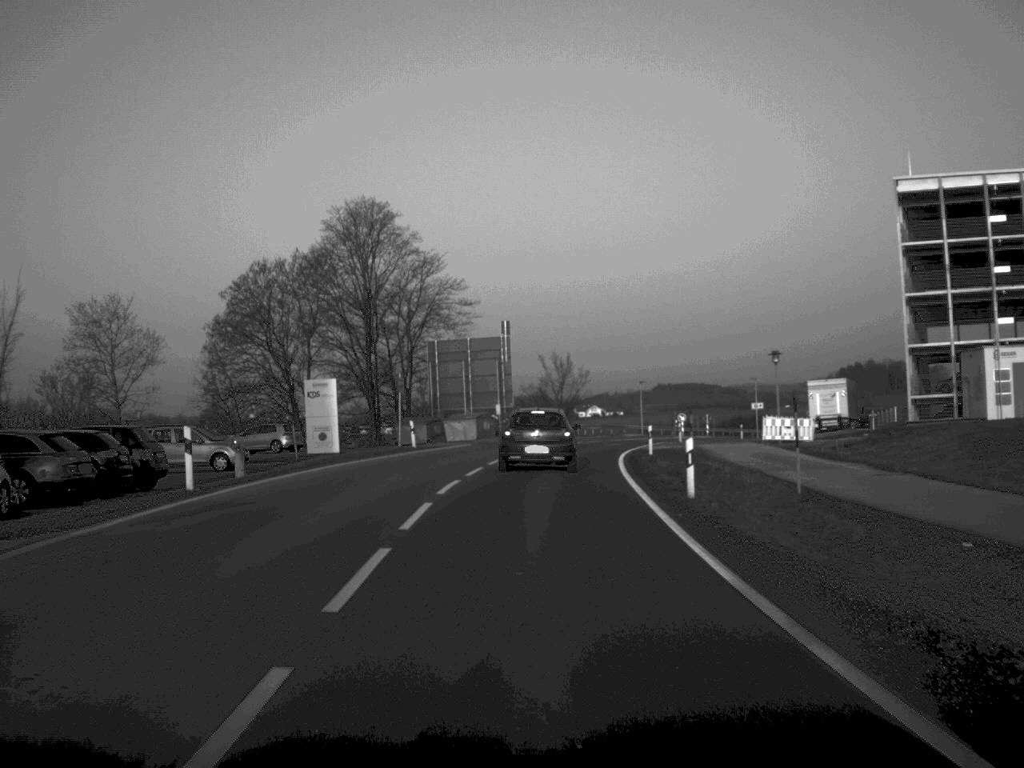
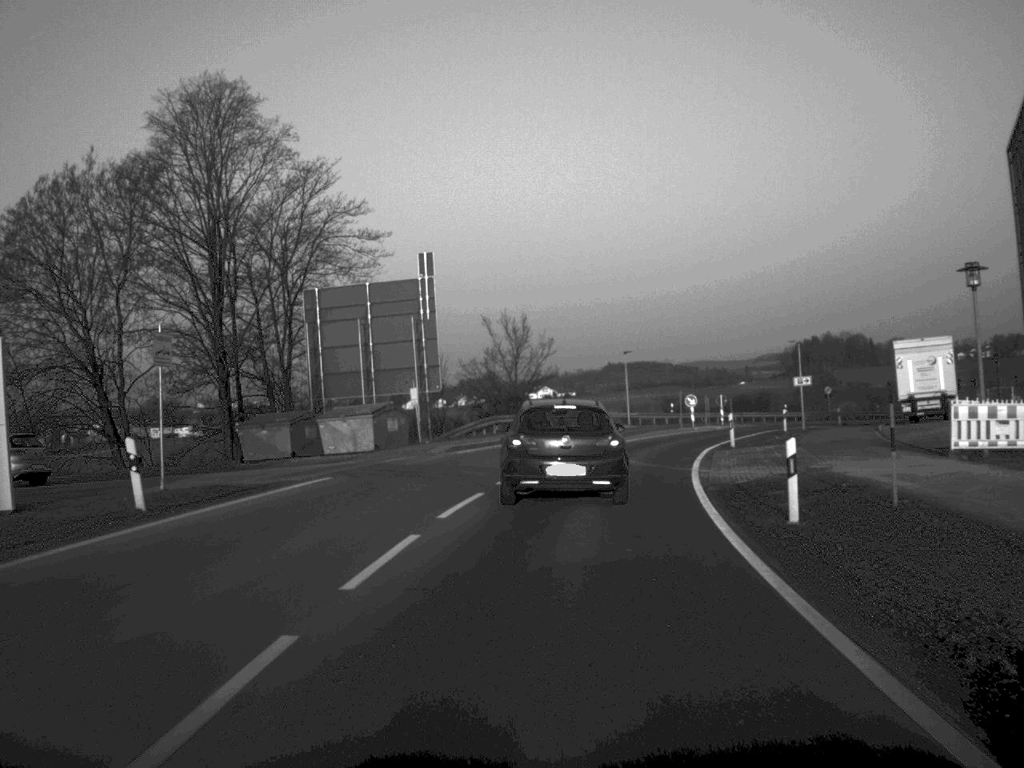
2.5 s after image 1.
(+0.4, +28.9) m; +2°
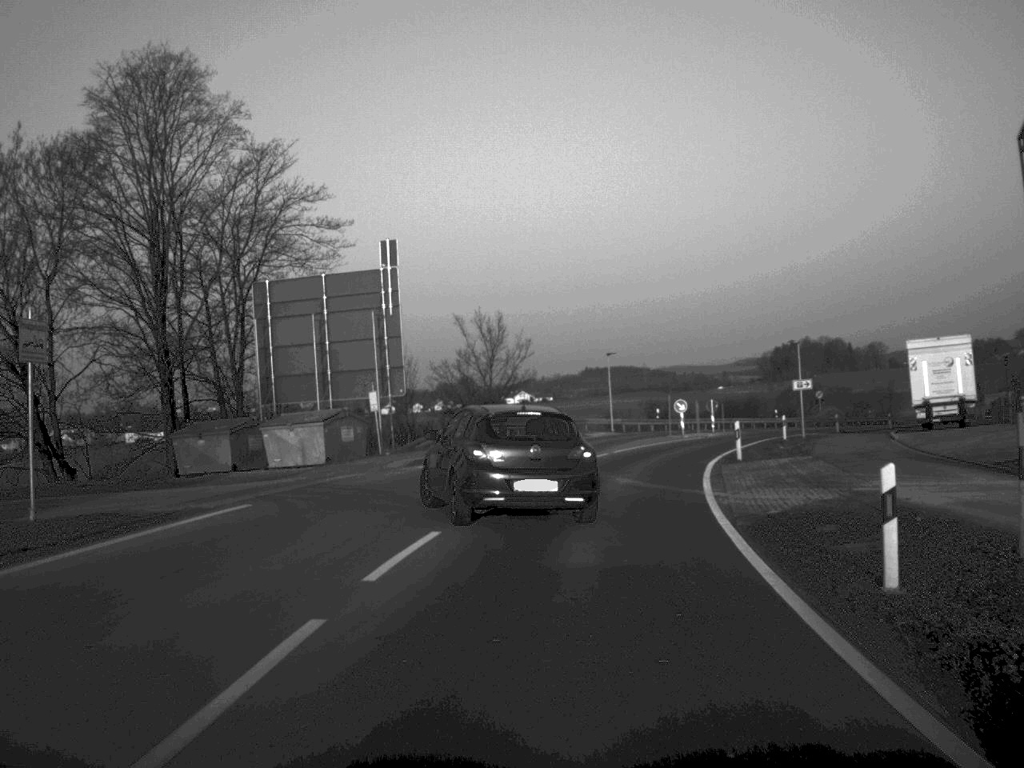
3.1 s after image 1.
(0.0, +5.2) m; +1°
